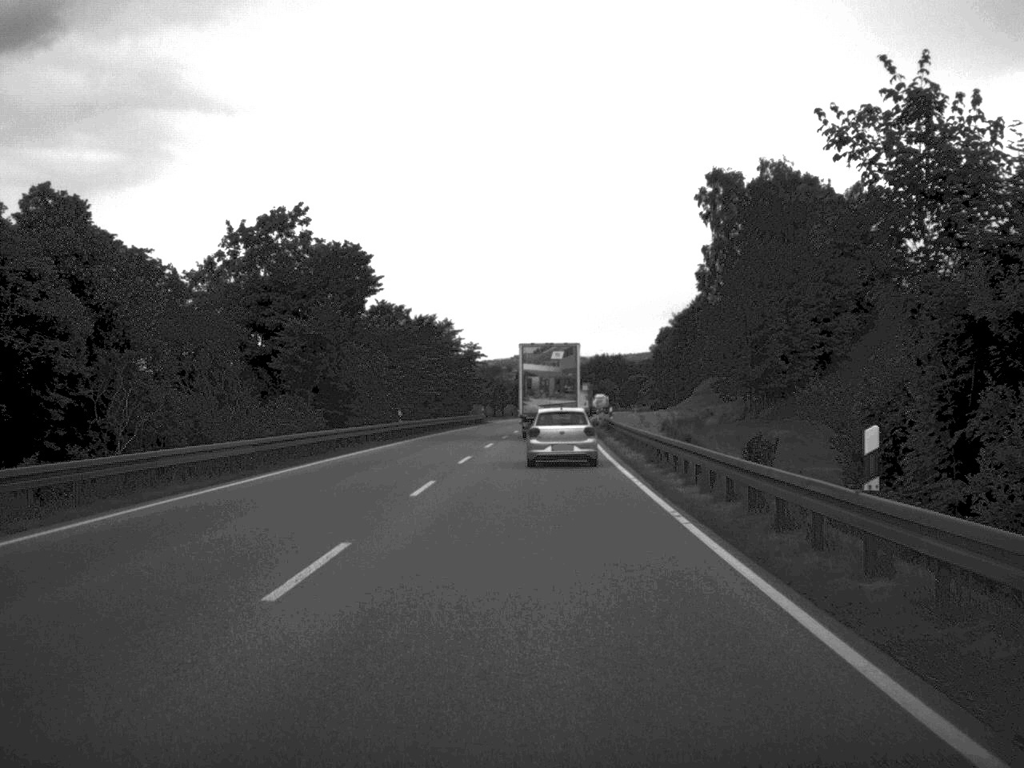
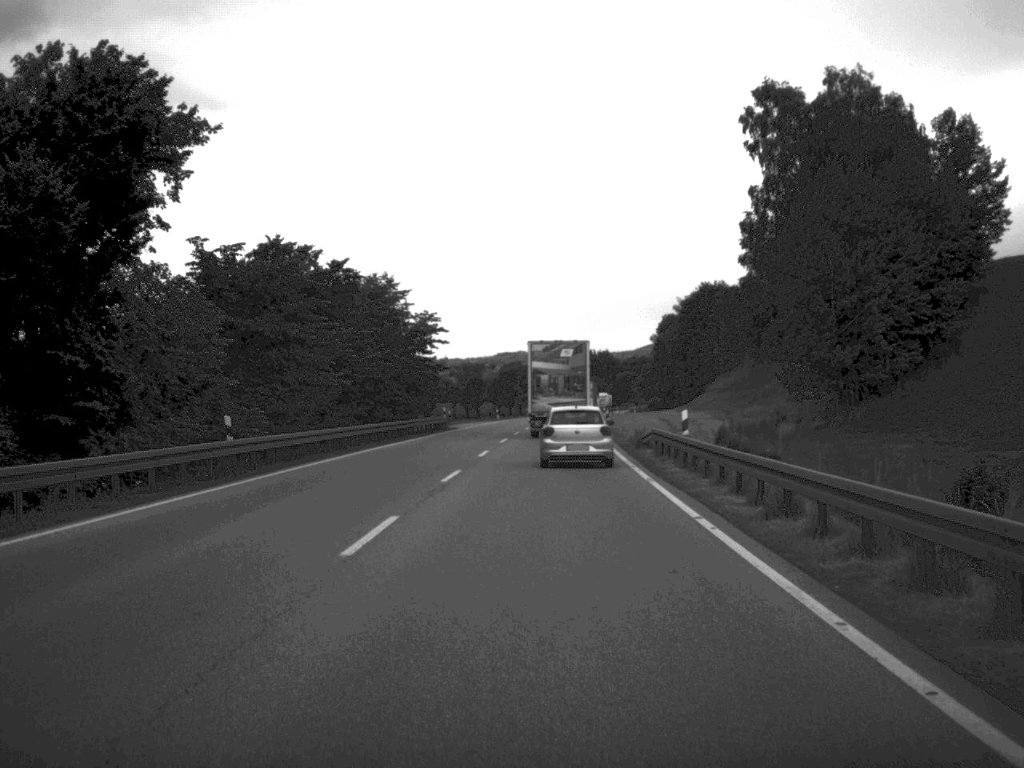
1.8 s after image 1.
(+0.2, +32.5) m; +1°
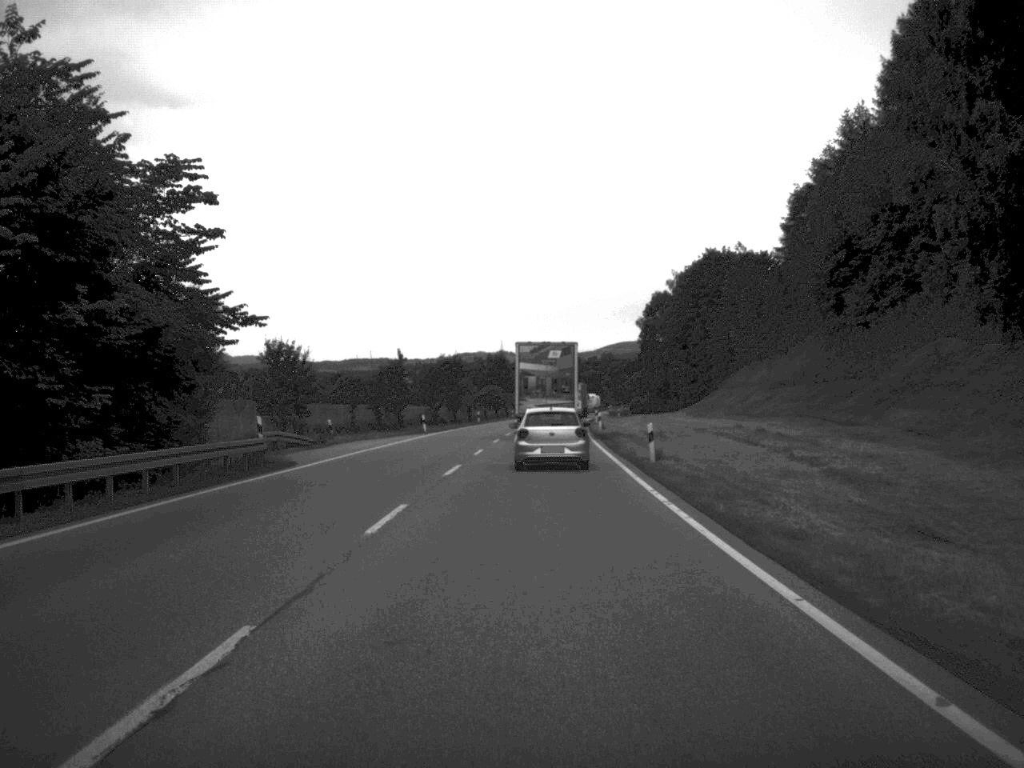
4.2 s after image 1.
(+0.8, +44.9) m; +2°
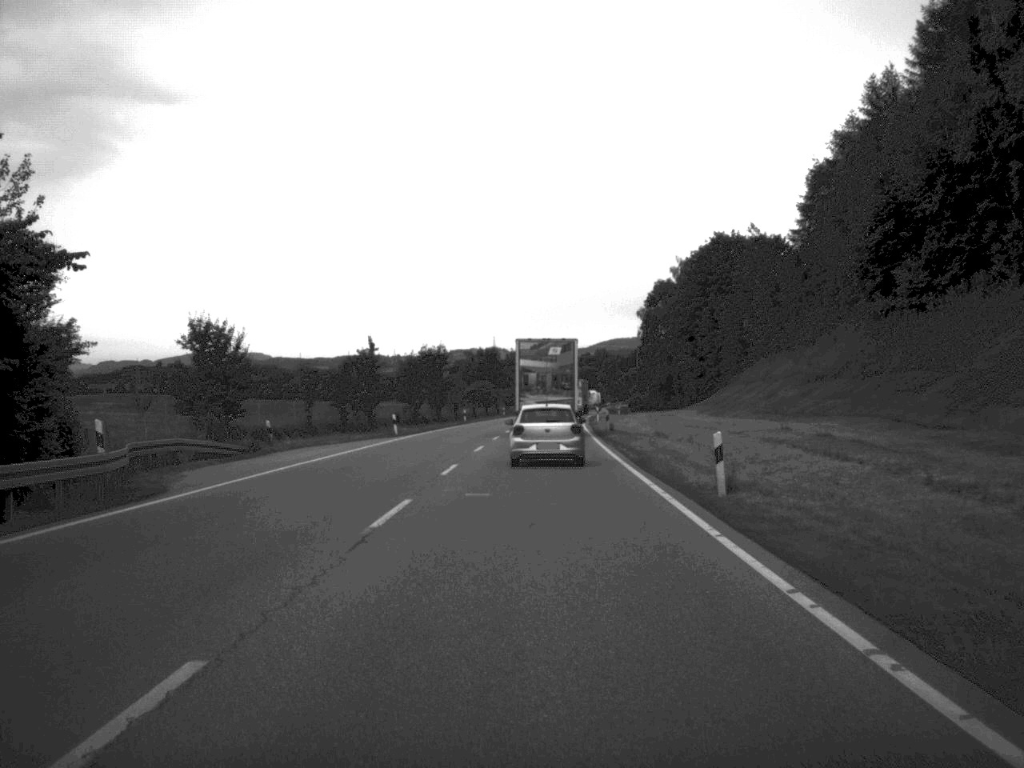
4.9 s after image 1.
(0.0, +12.1) m; 0°
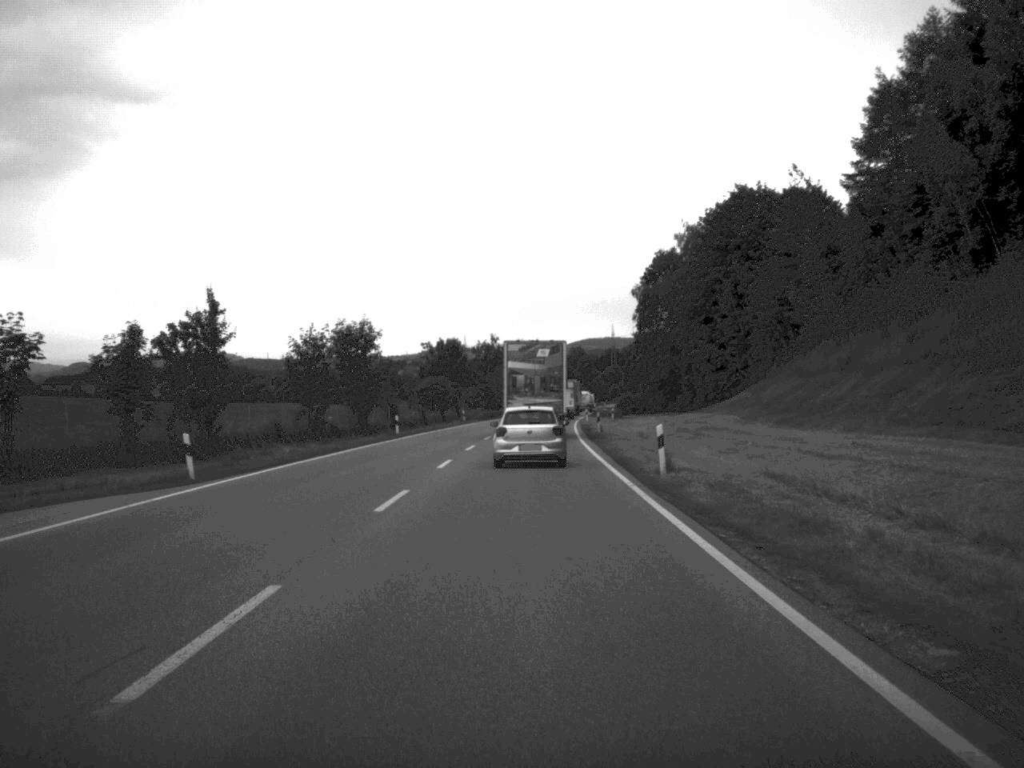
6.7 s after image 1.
(+0.4, +31.9) m; +1°
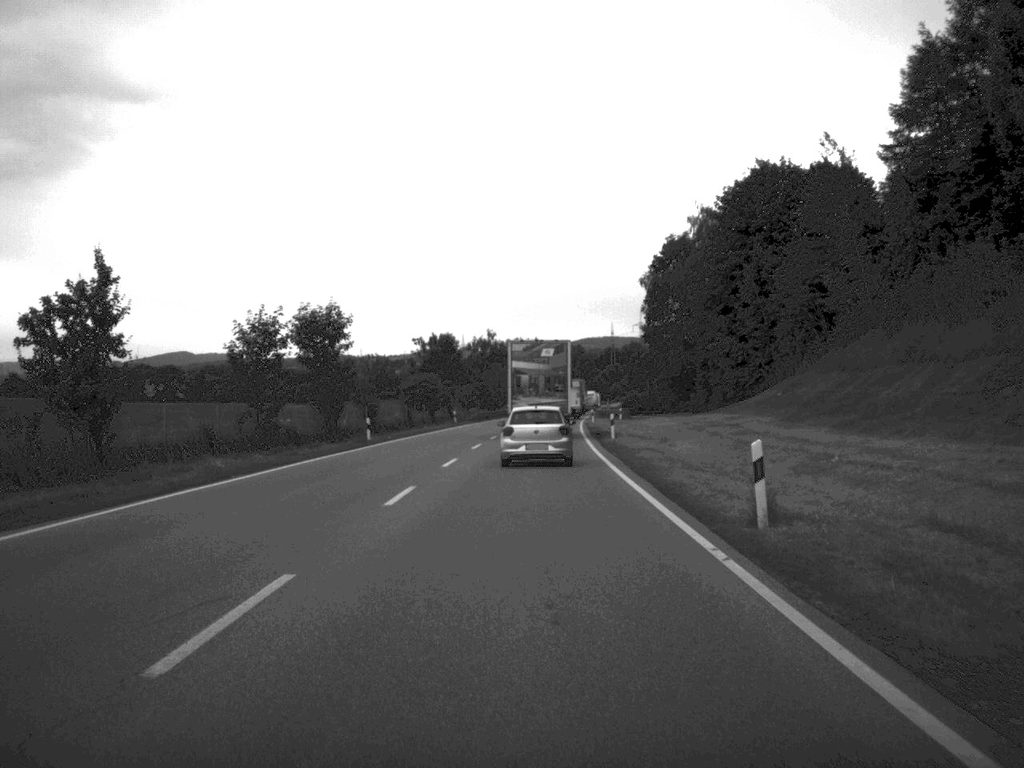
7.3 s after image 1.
(0.0, +10.9) m; 0°
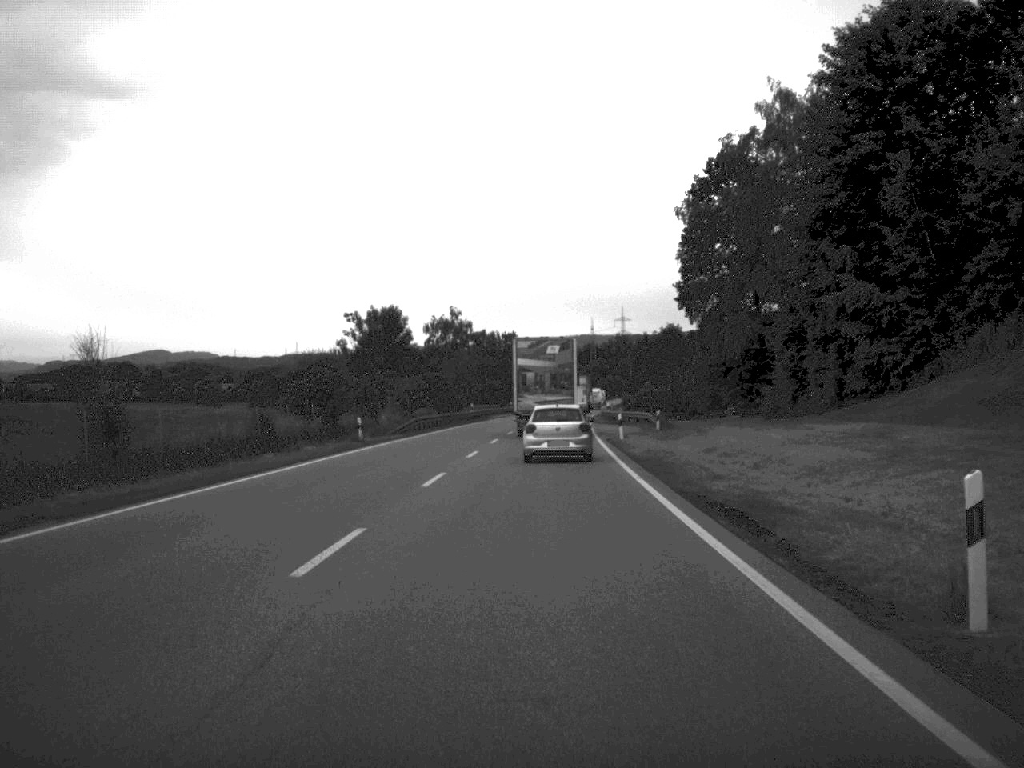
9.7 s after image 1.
(+0.3, +42.8) m; +1°
